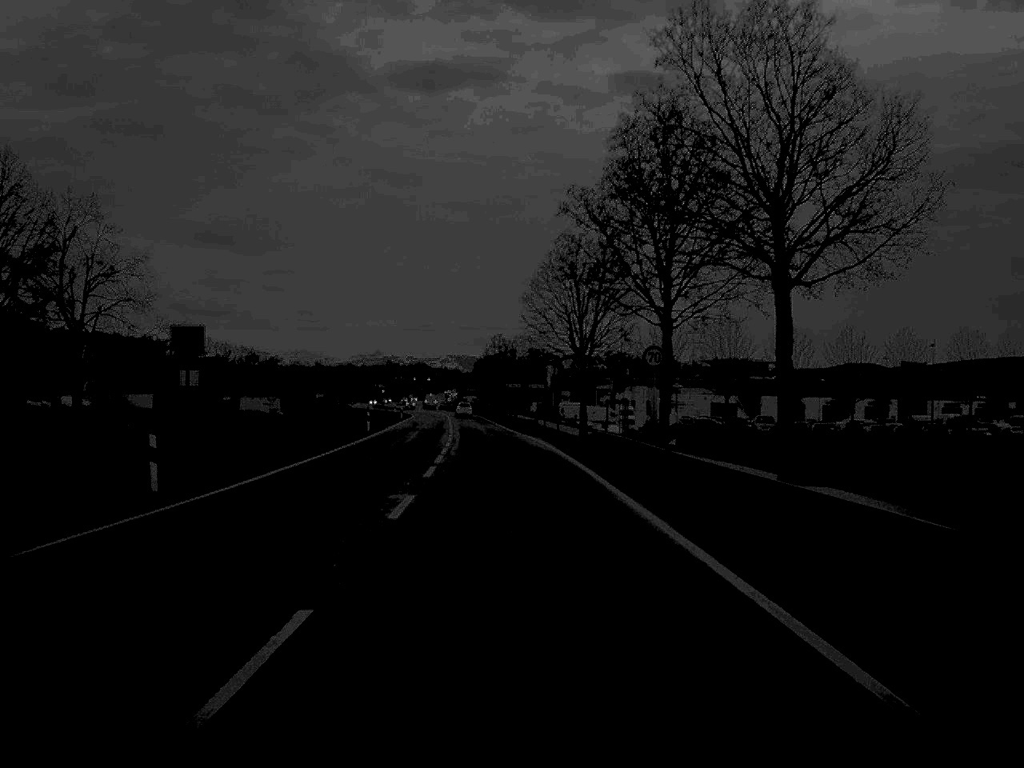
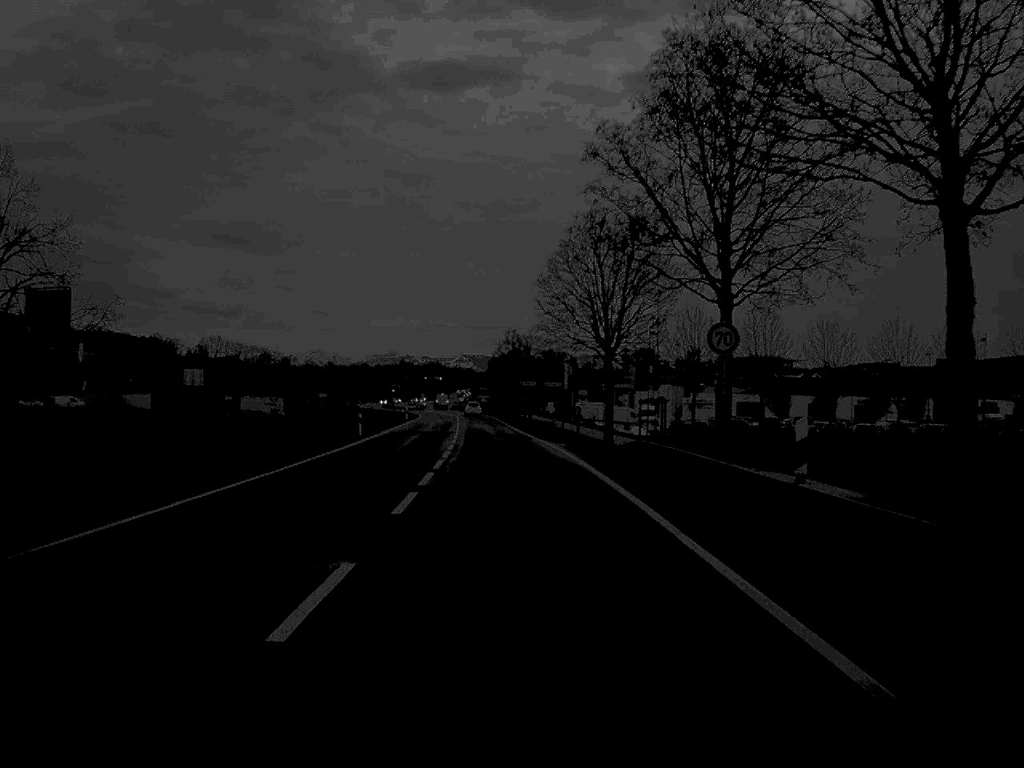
(0.0, +9.1) m; -1°
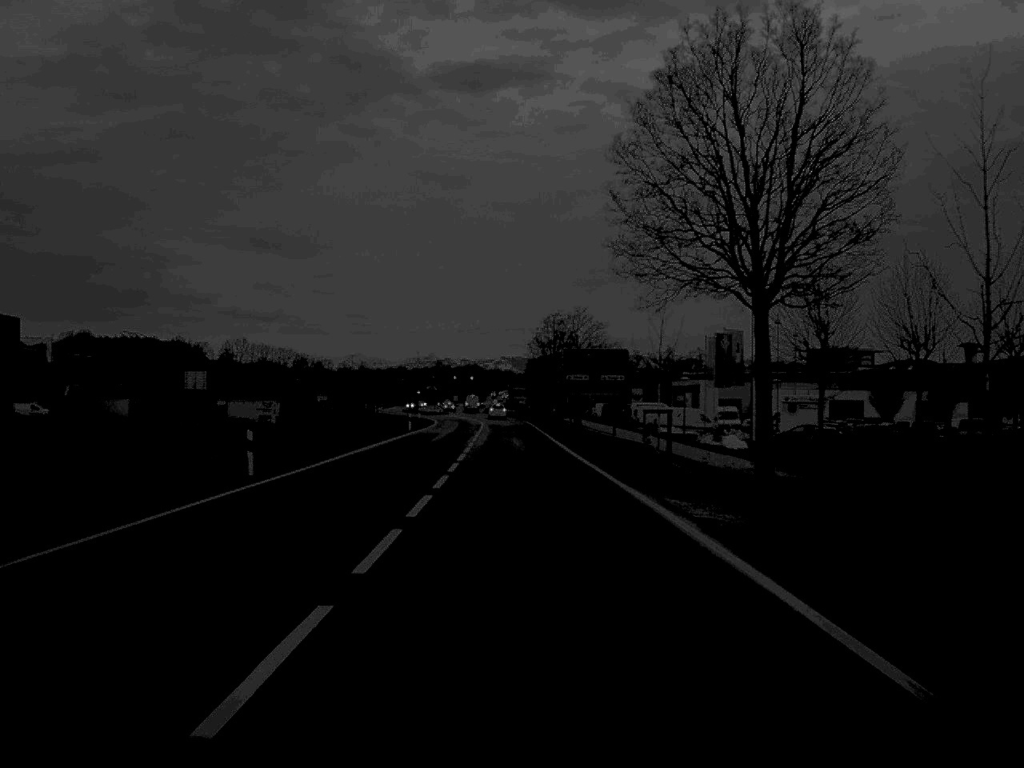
(-0.5, +30.0) m; -2°
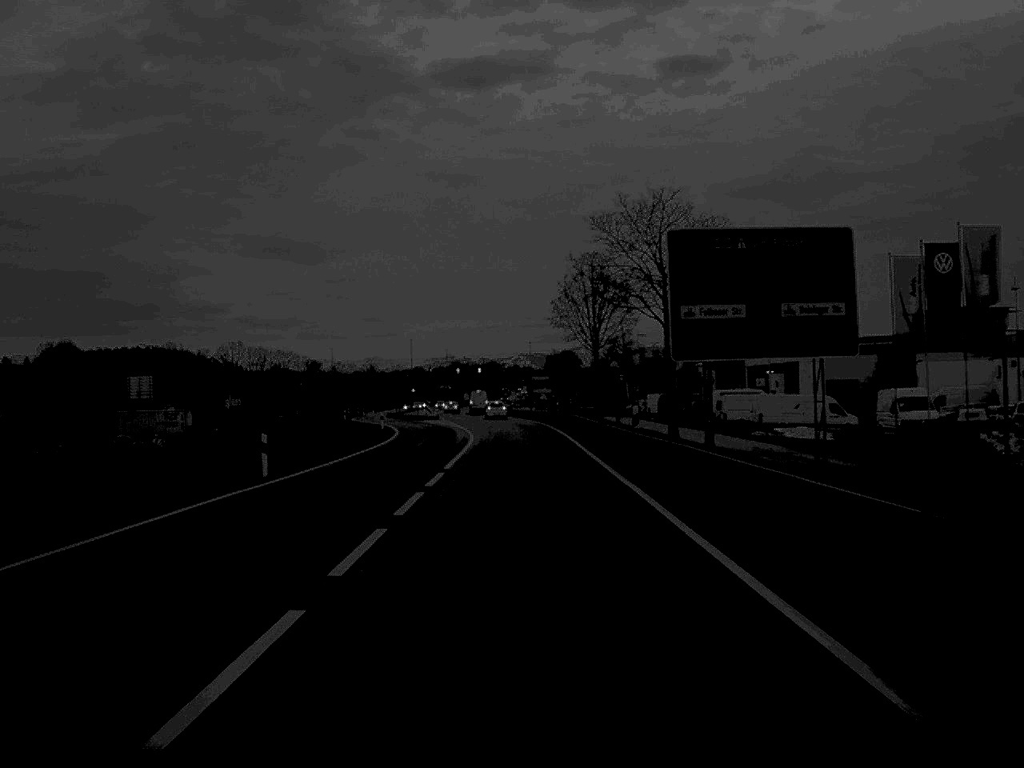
(-0.4, +48.1) m; -1°
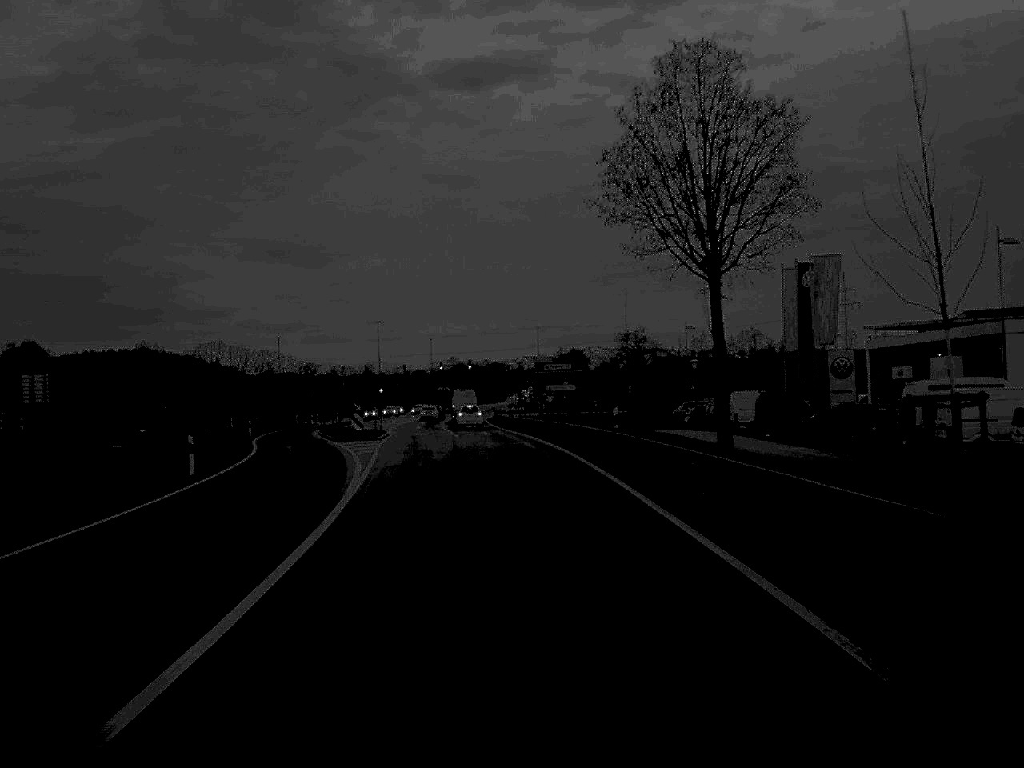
(-0.2, +47.3) m; 0°
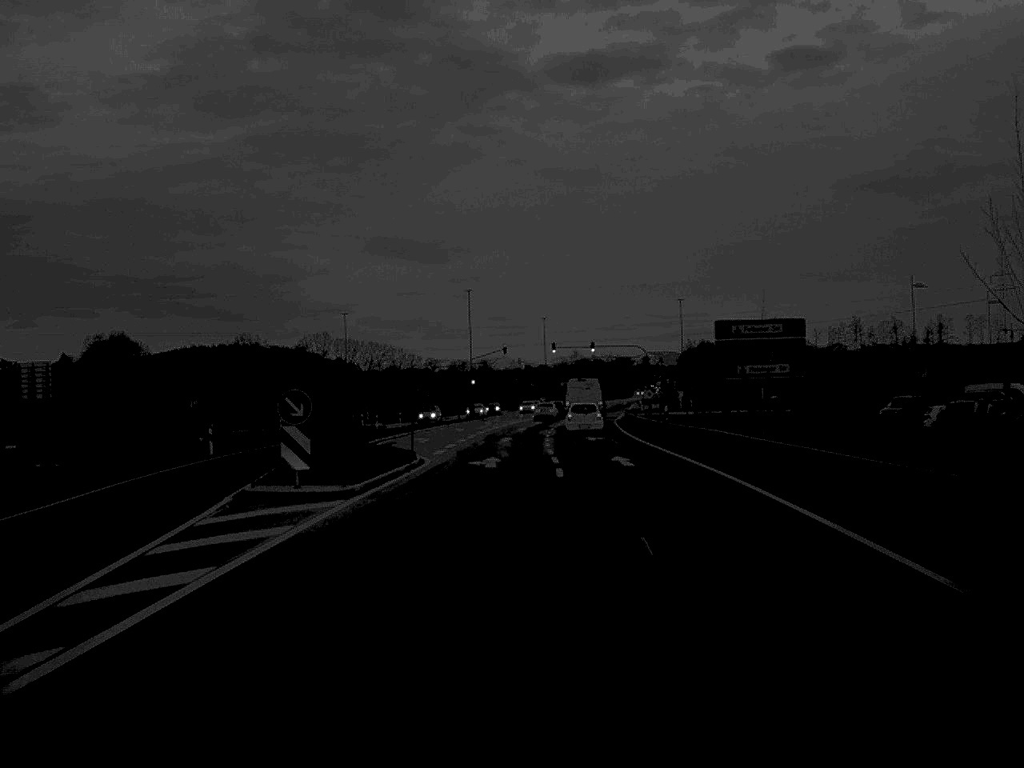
(-1.4, +35.5) m; -5°
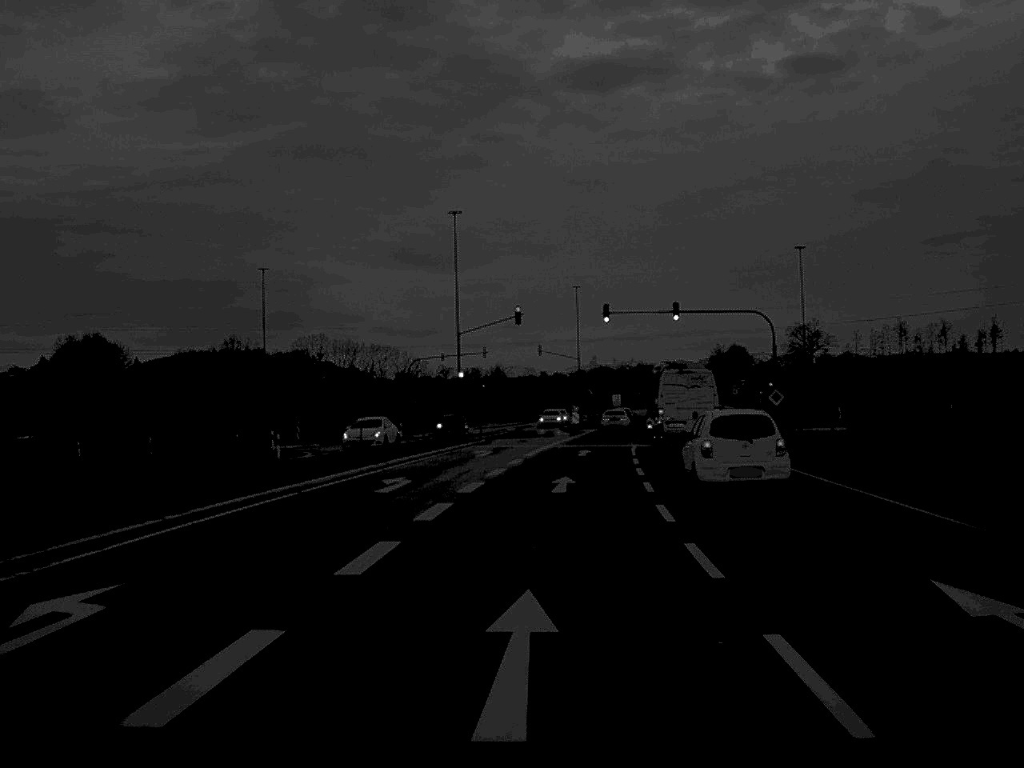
(-0.6, +45.2) m; 0°
